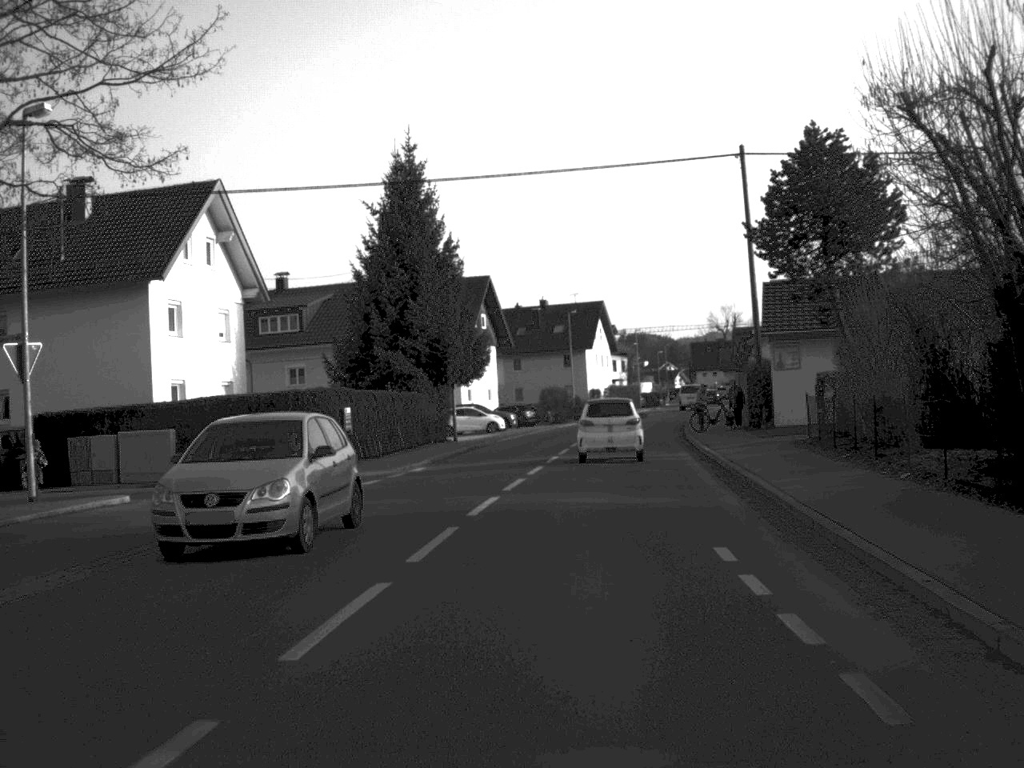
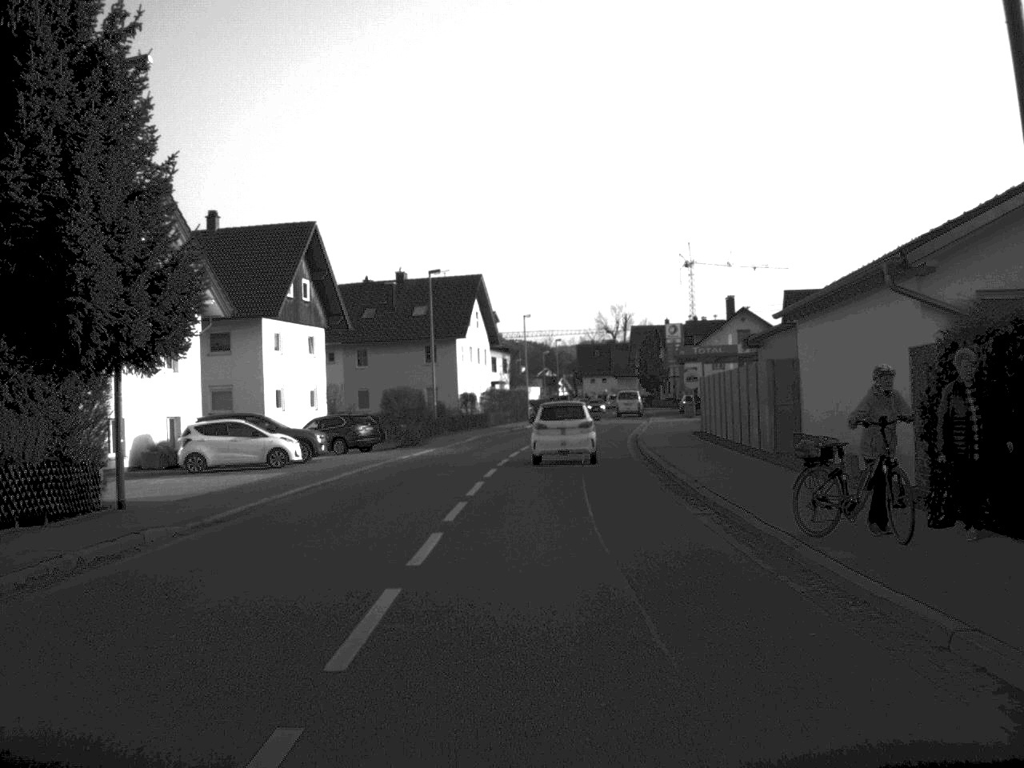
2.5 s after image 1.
(+1.6, +31.1) m; +6°
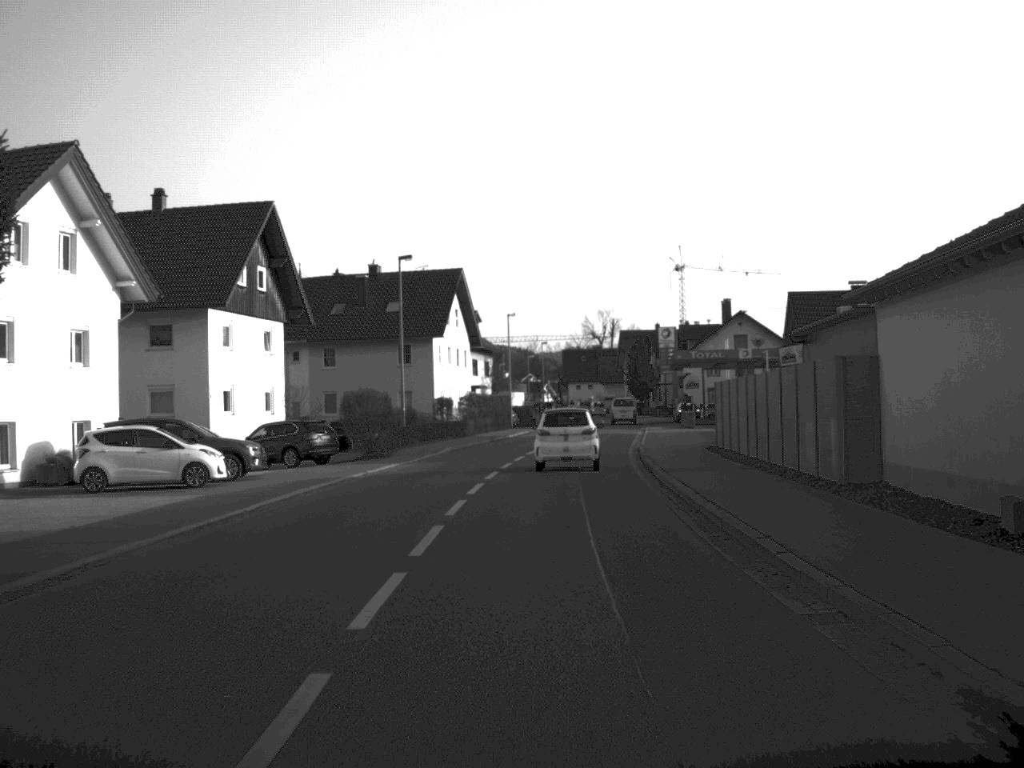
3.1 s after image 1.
(0.0, +7.6) m; +1°
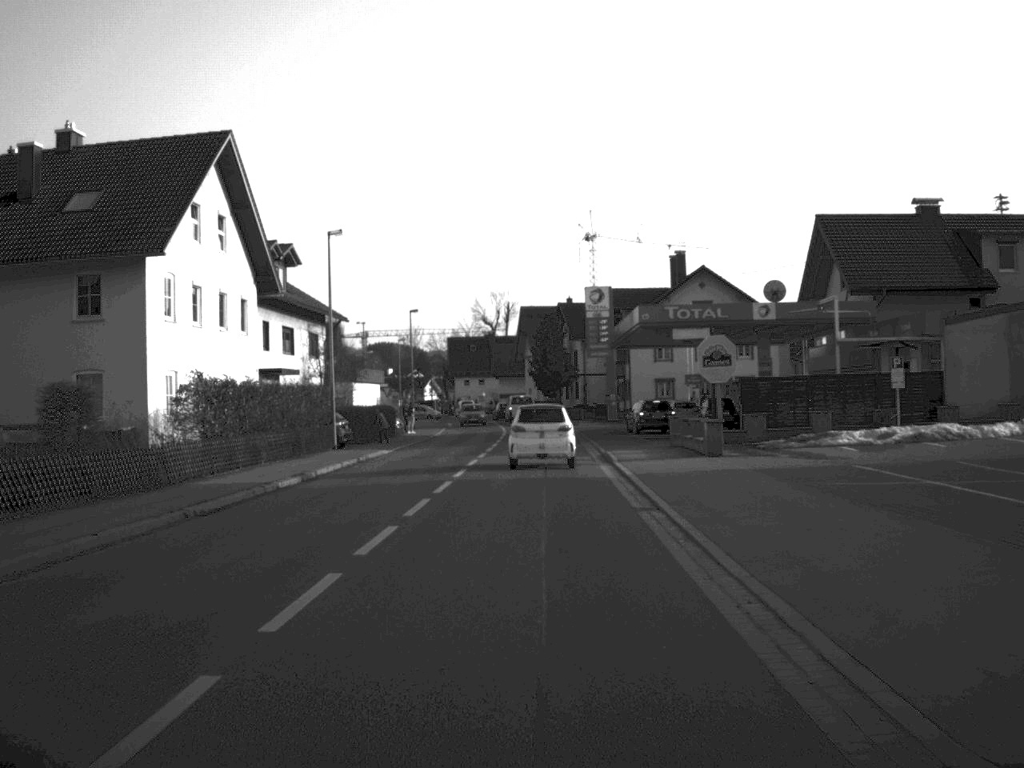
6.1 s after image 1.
(+1.8, +40.5) m; +5°
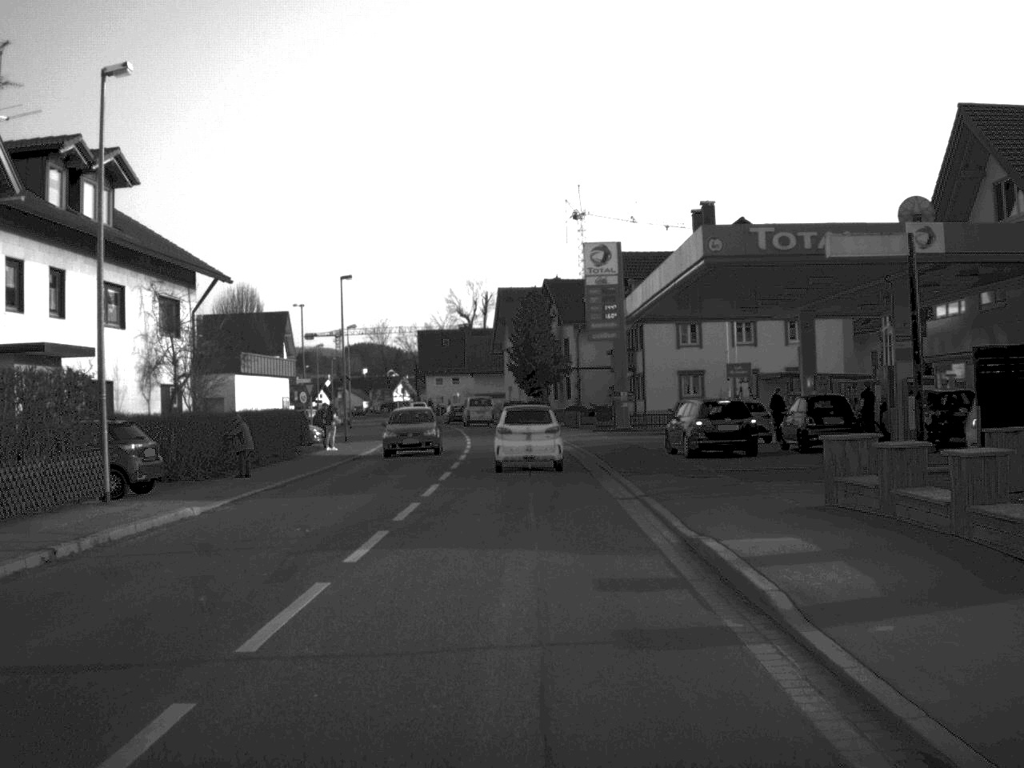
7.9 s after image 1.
(+0.2, +22.9) m; +1°
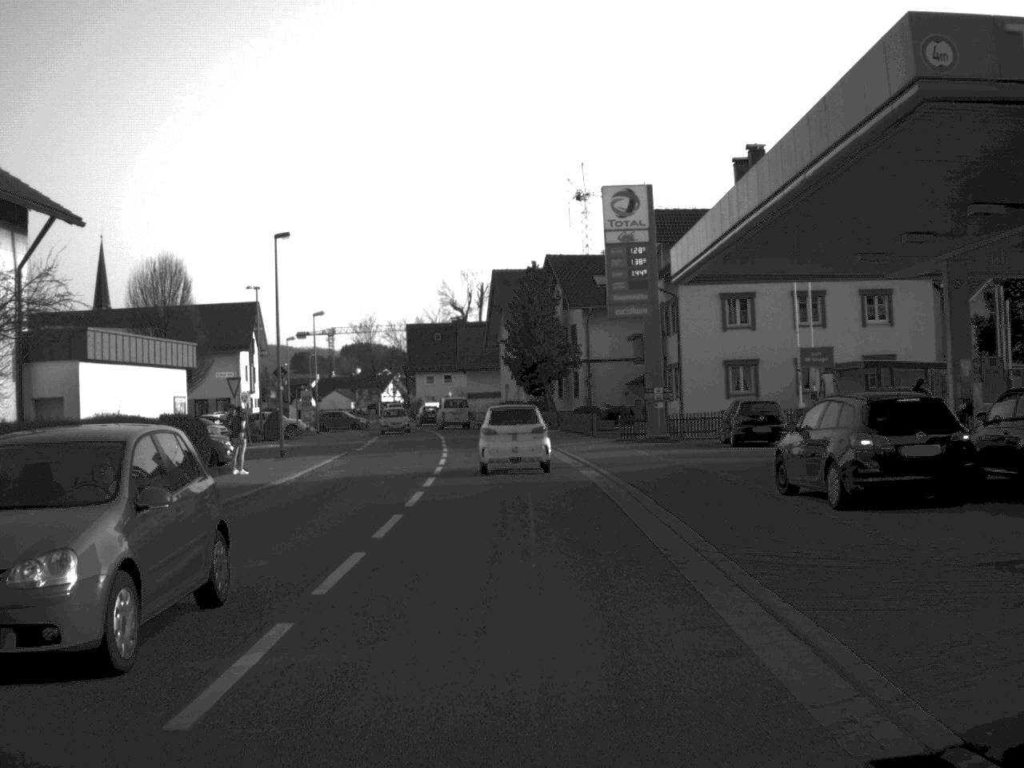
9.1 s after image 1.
(0.0, +15.3) m; 0°
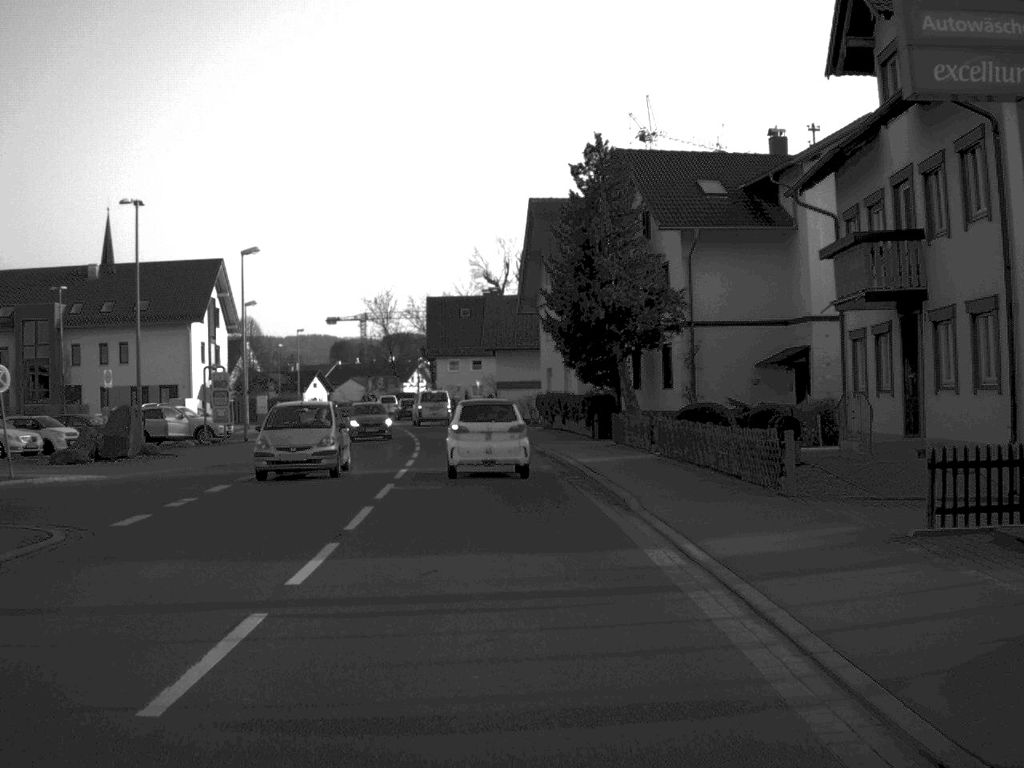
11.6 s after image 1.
(-0.3, +31.2) m; -2°
